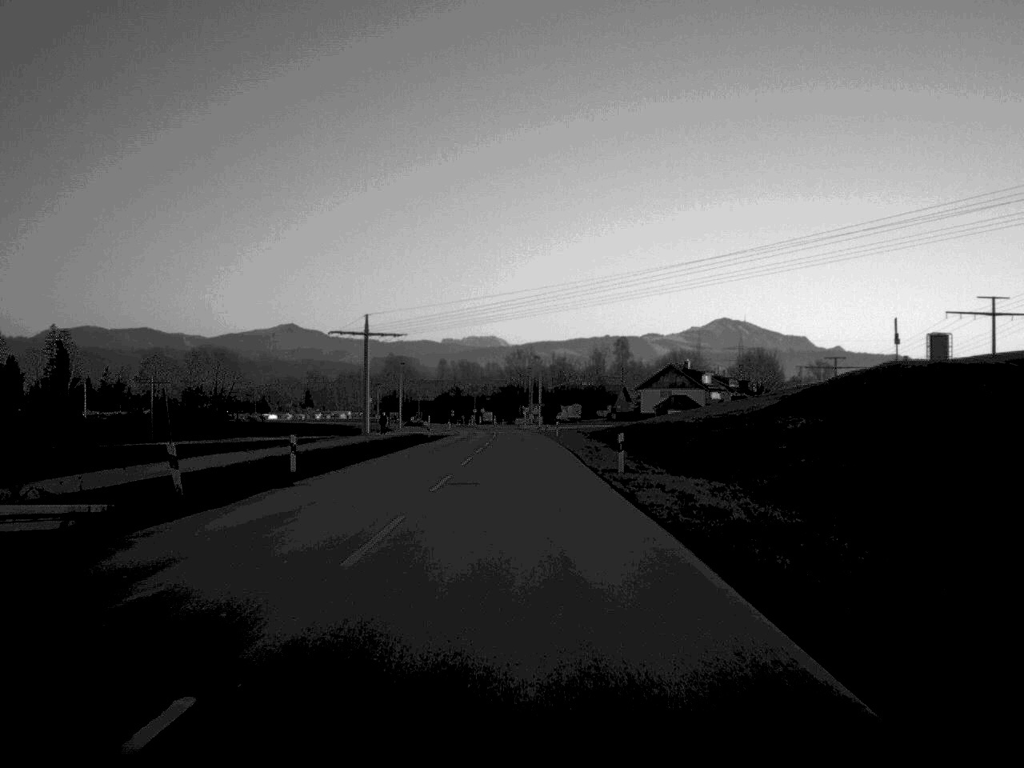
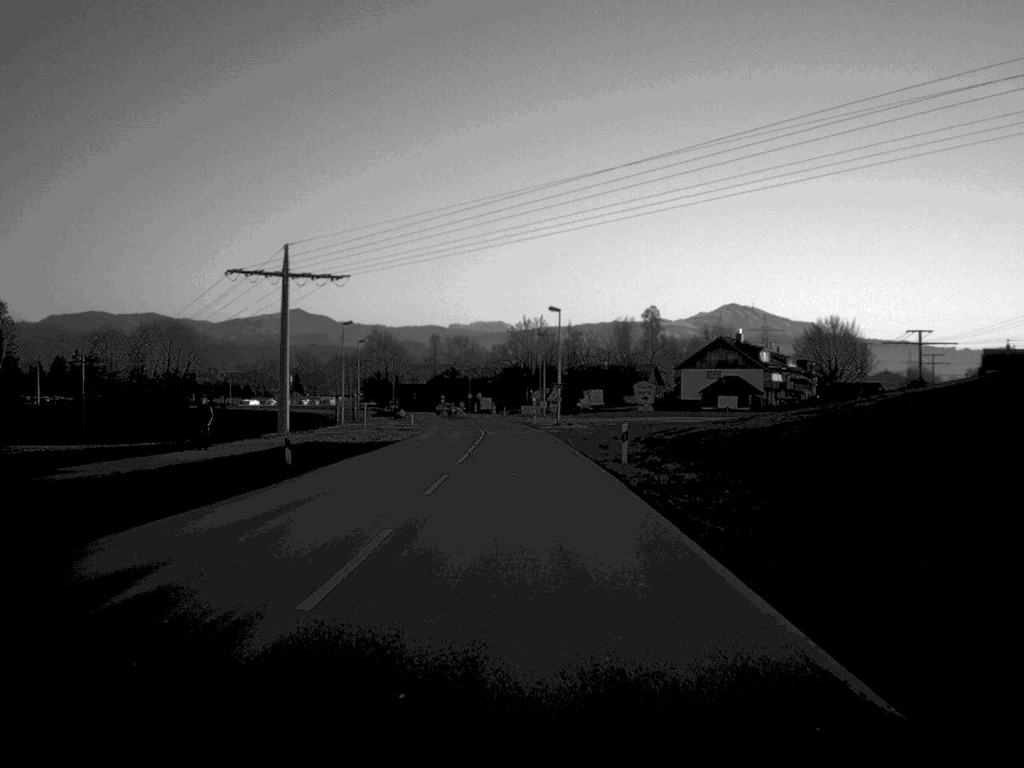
(-0.2, +50.9) m; 0°
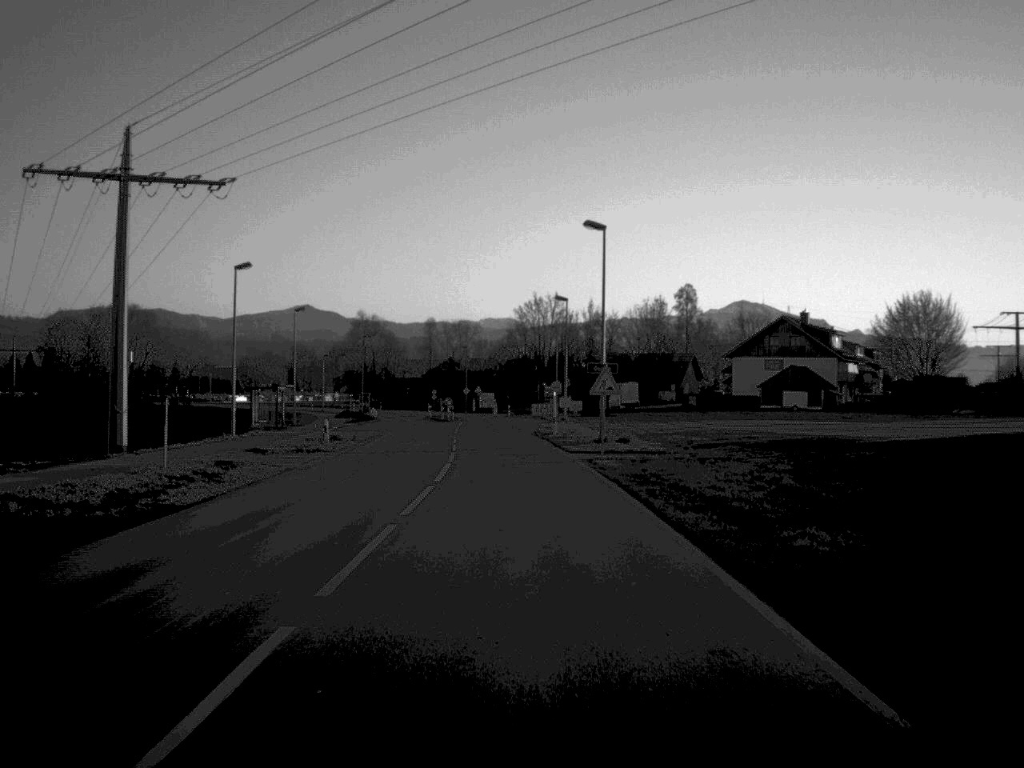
(-0.2, +38.1) m; 0°
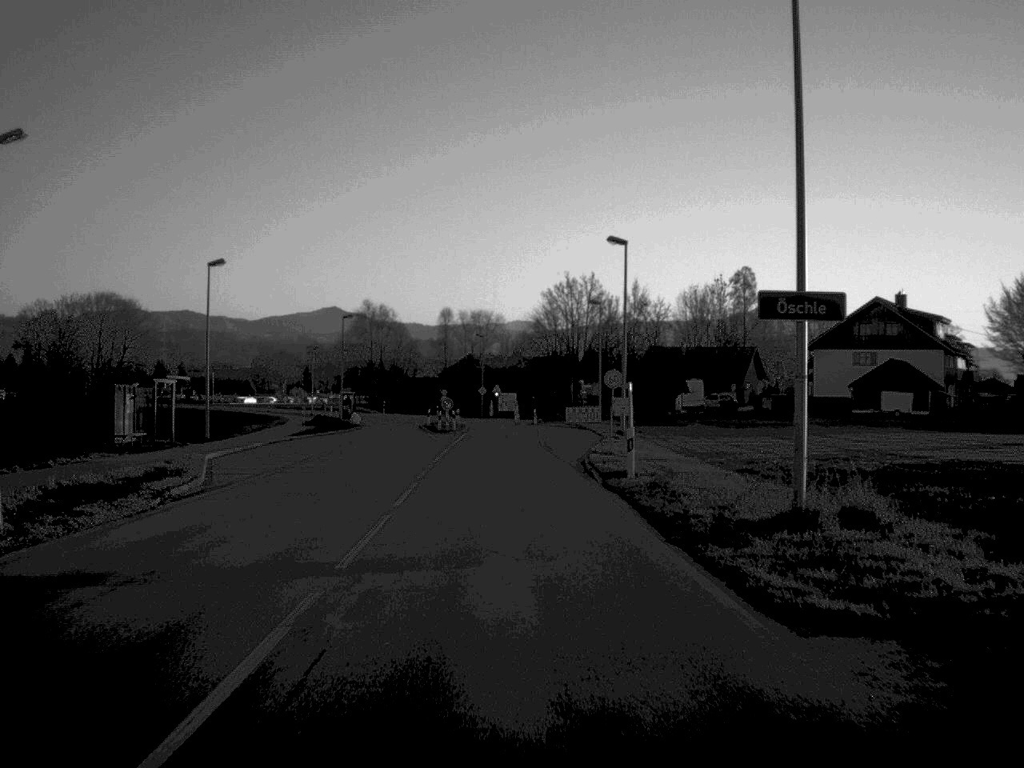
(-0.2, +29.0) m; -1°
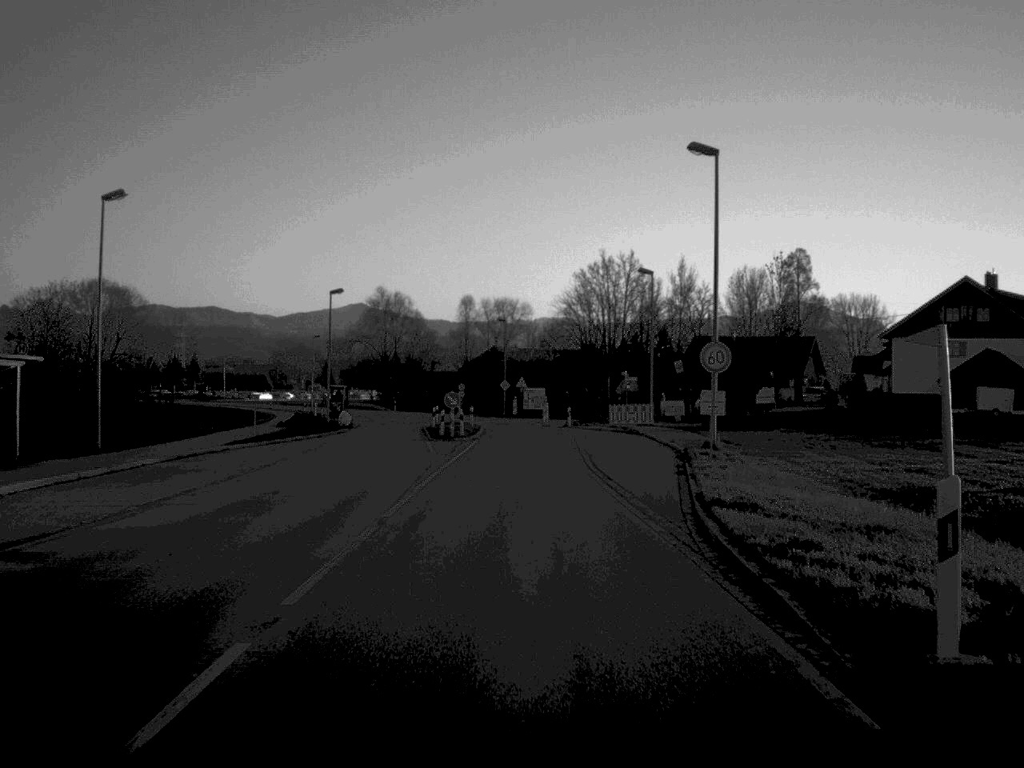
(-0.2, +17.5) m; -1°
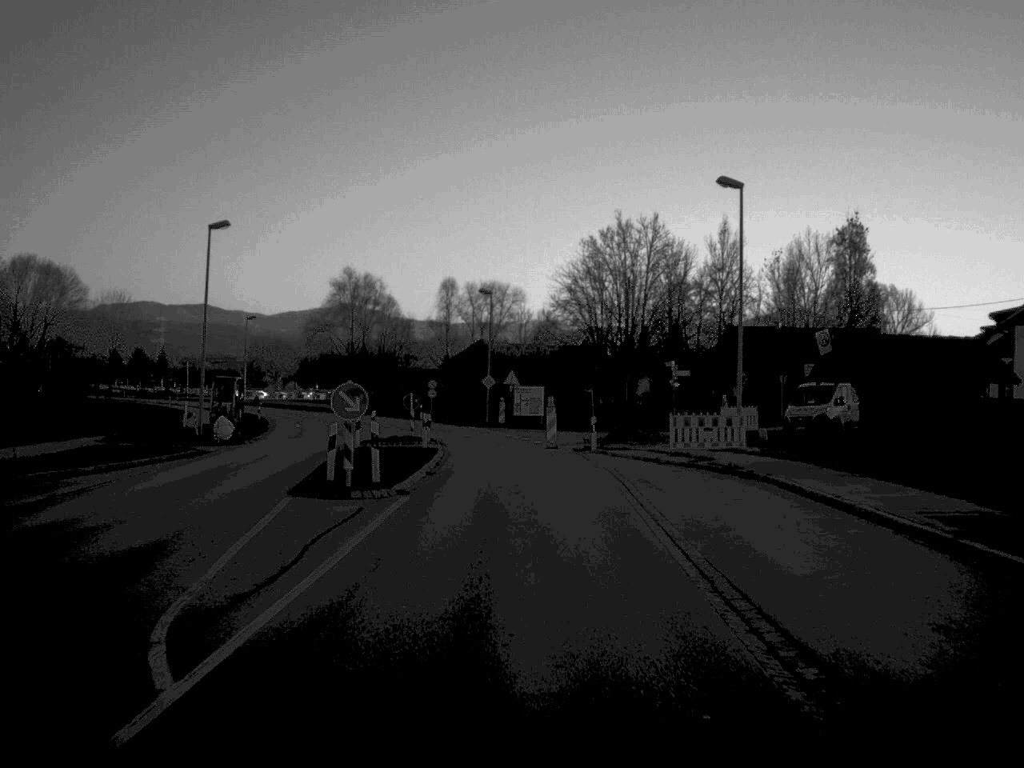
(0.0, +27.5) m; 0°
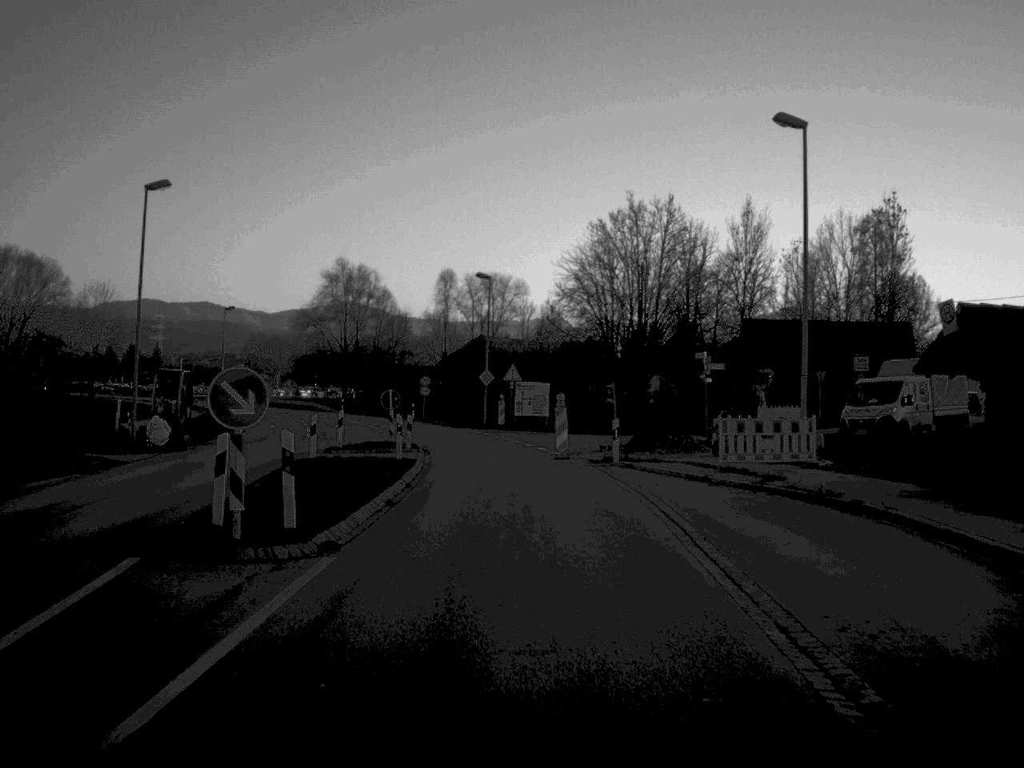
(0.0, +8.2) m; 0°
